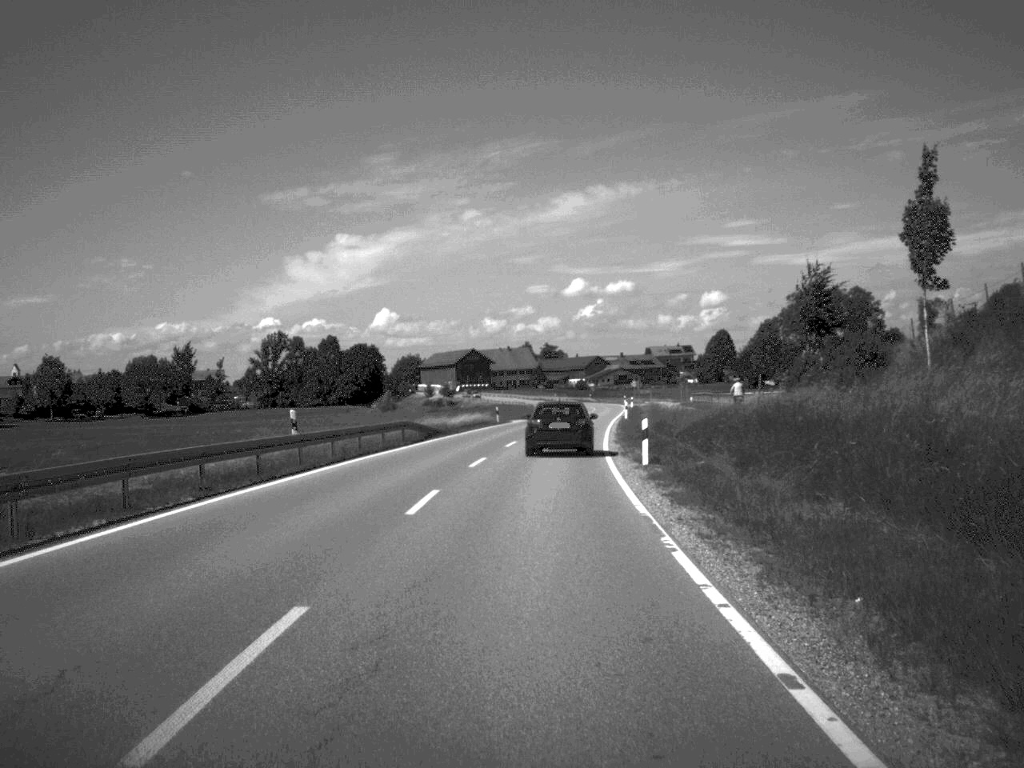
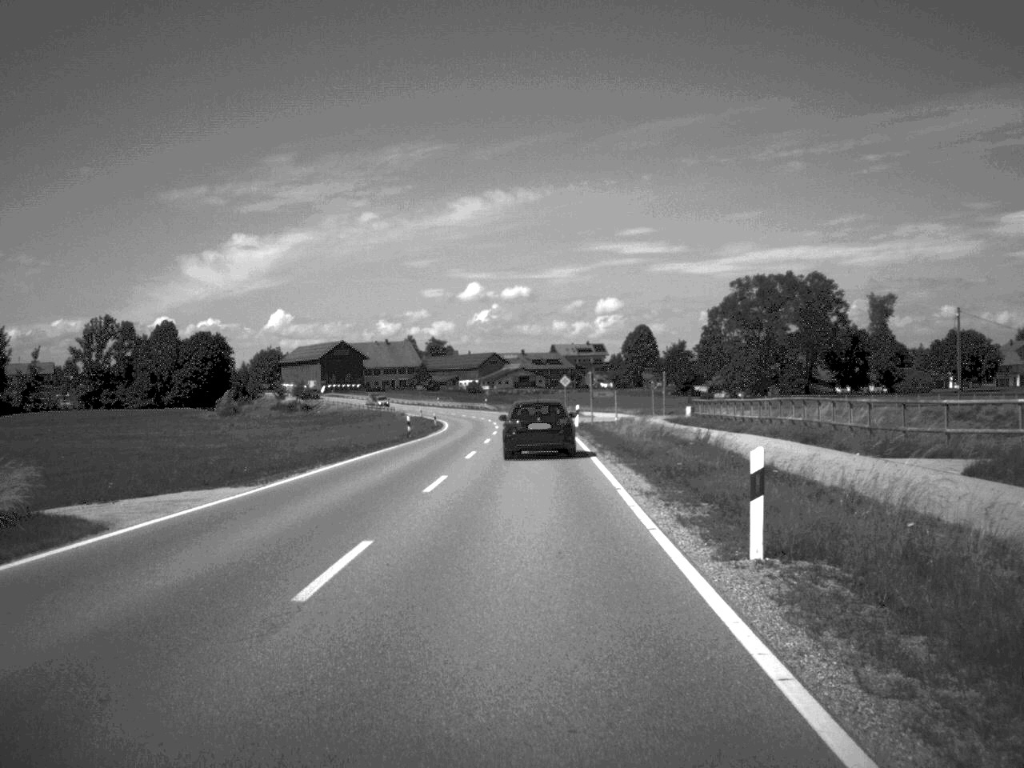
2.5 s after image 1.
(+2.8, +65.4) m; +4°
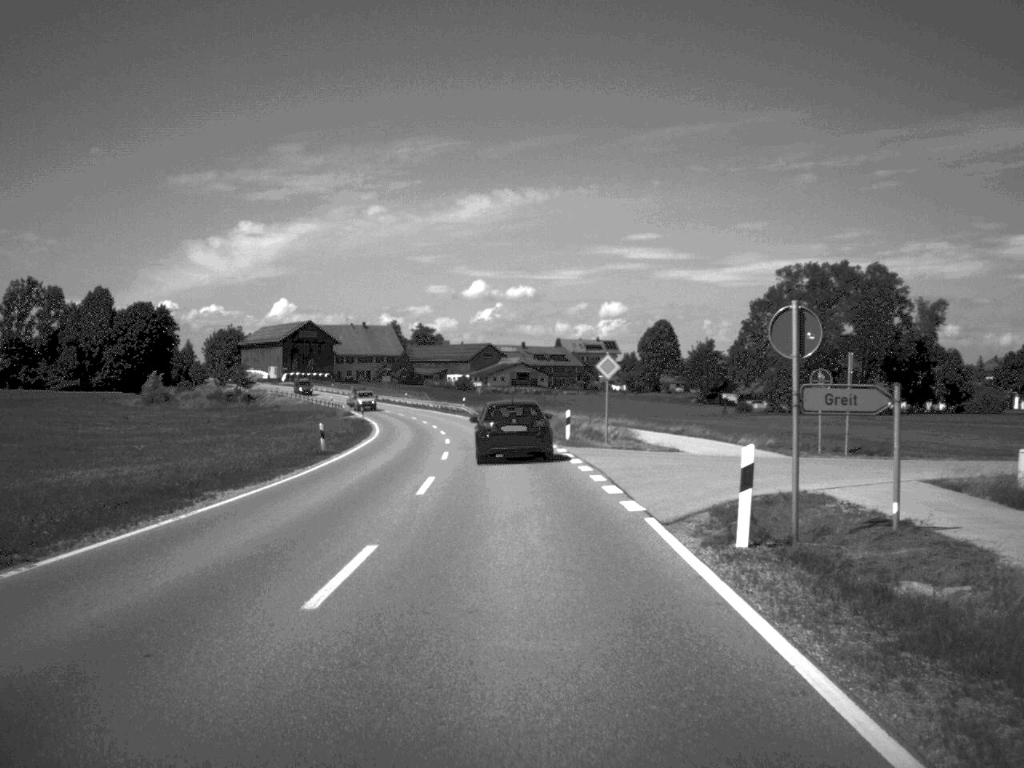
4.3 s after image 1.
(+0.1, +46.9) m; 0°
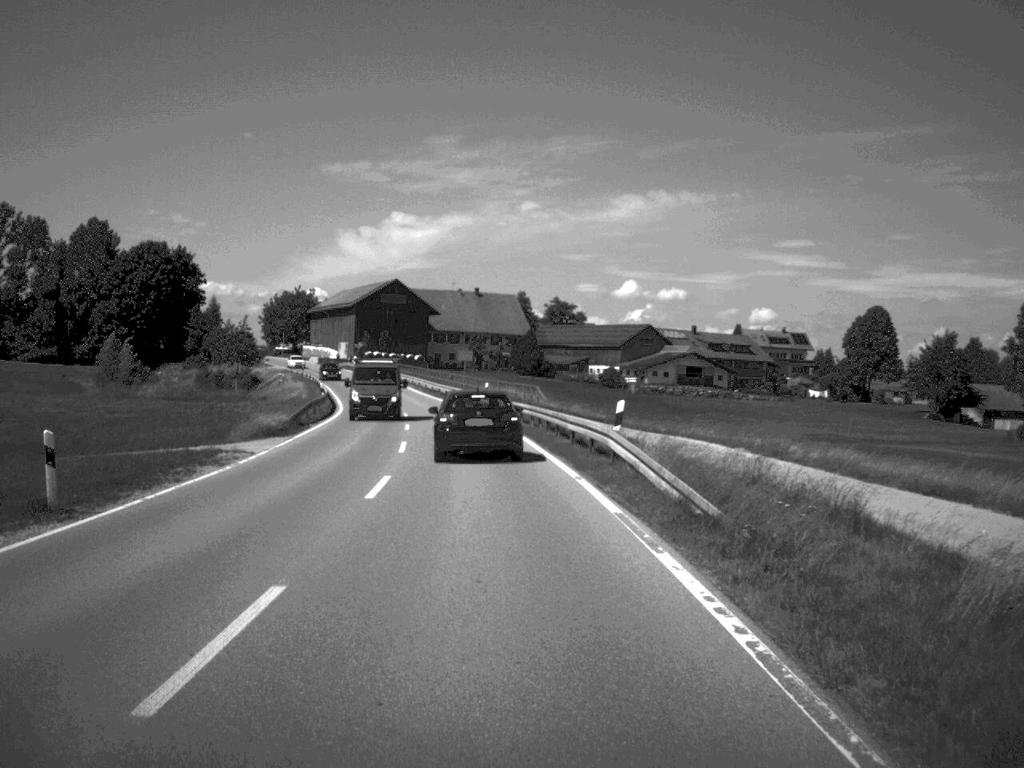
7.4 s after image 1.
(-3.8, +73.7) m; -7°
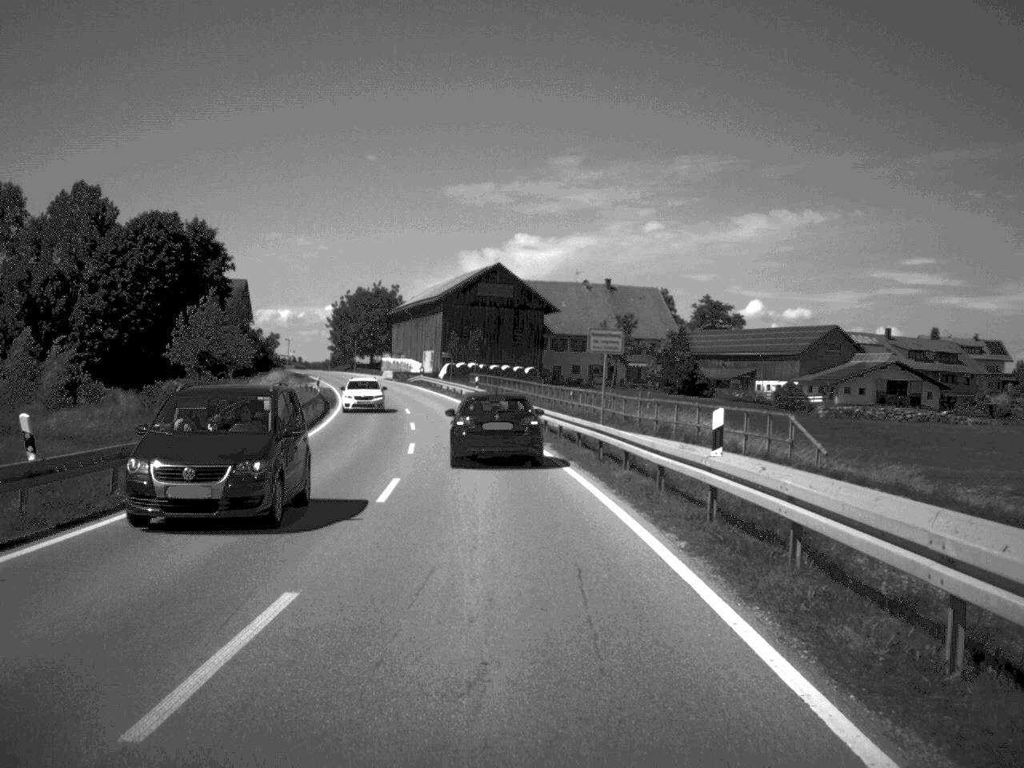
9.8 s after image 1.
(-2.6, +47.3) m; -6°
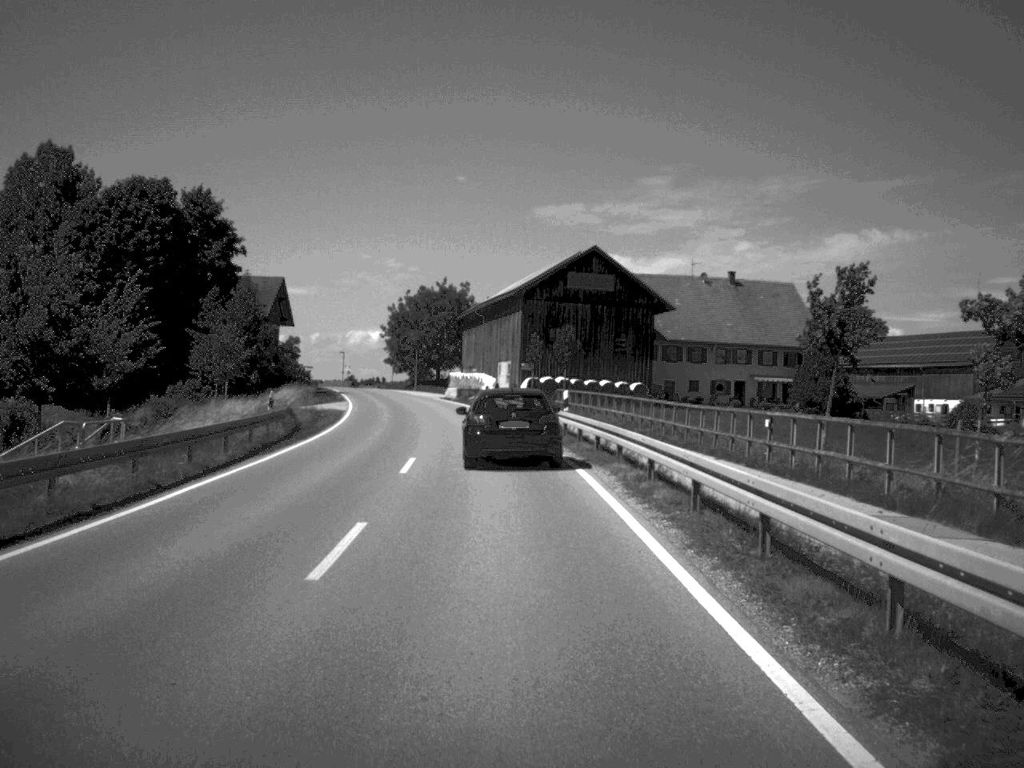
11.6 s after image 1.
(-1.1, +30.5) m; -4°
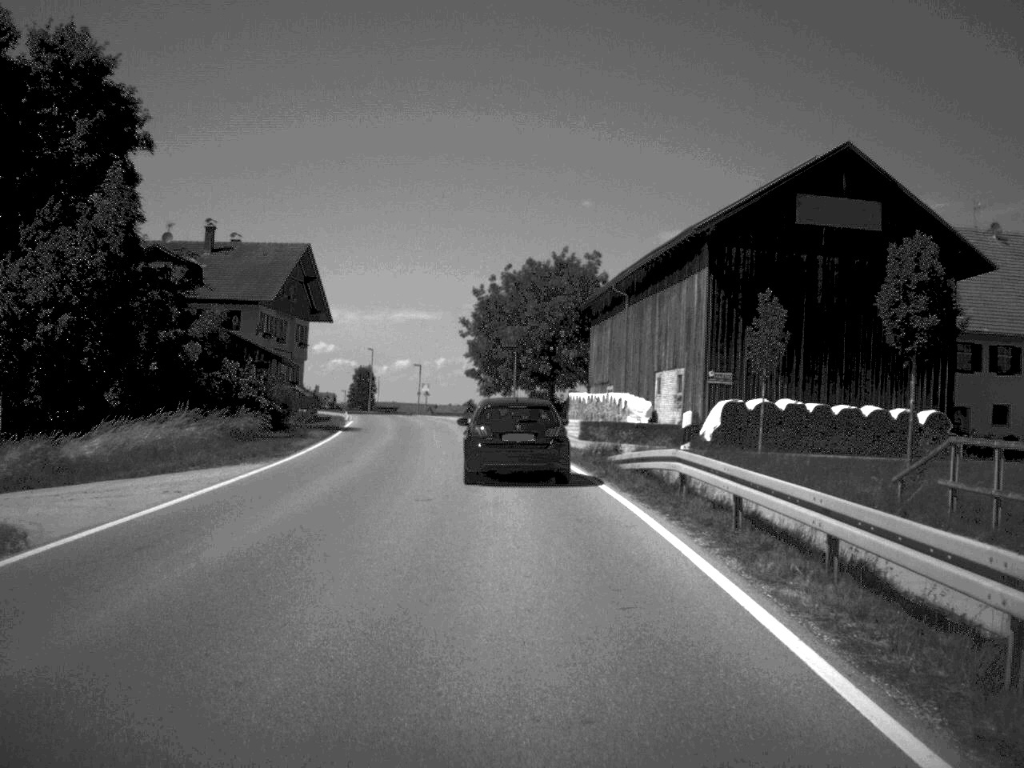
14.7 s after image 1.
(-2.4, +48.4) m; -6°
